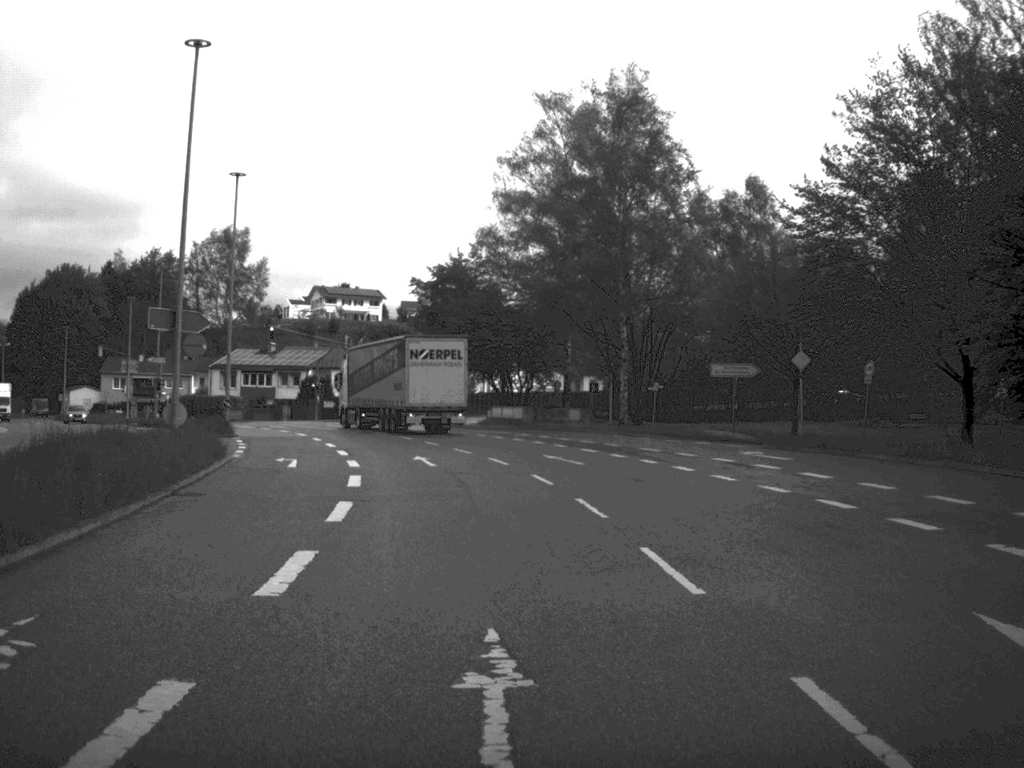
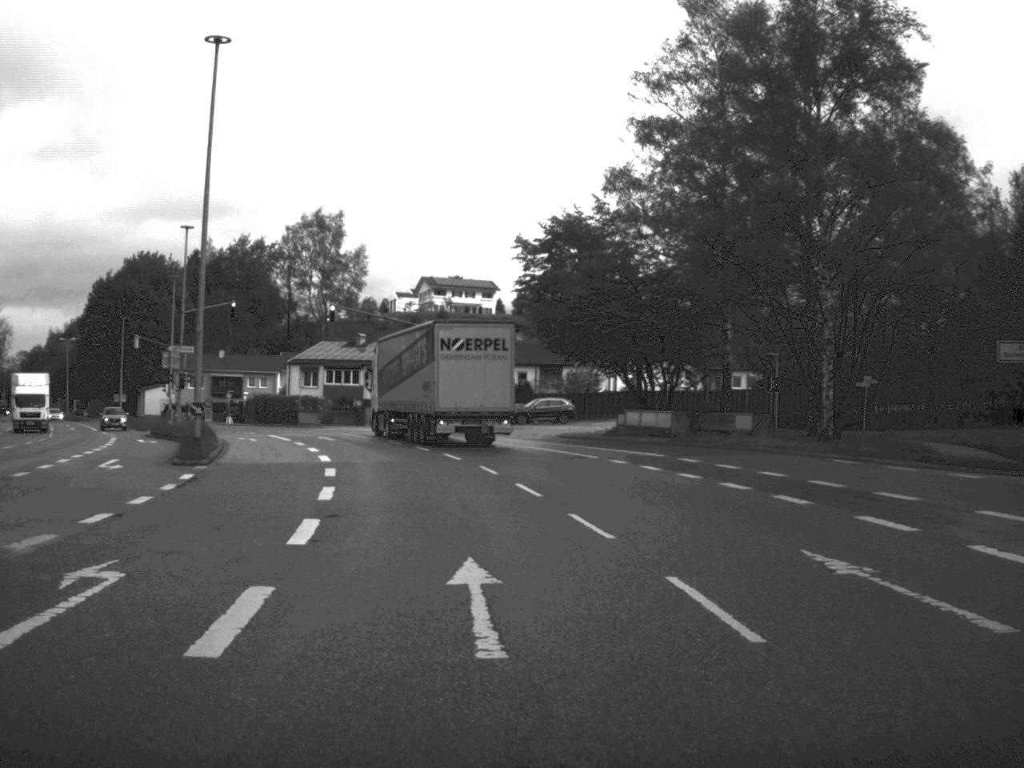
(-0.9, +20.2) m; -5°
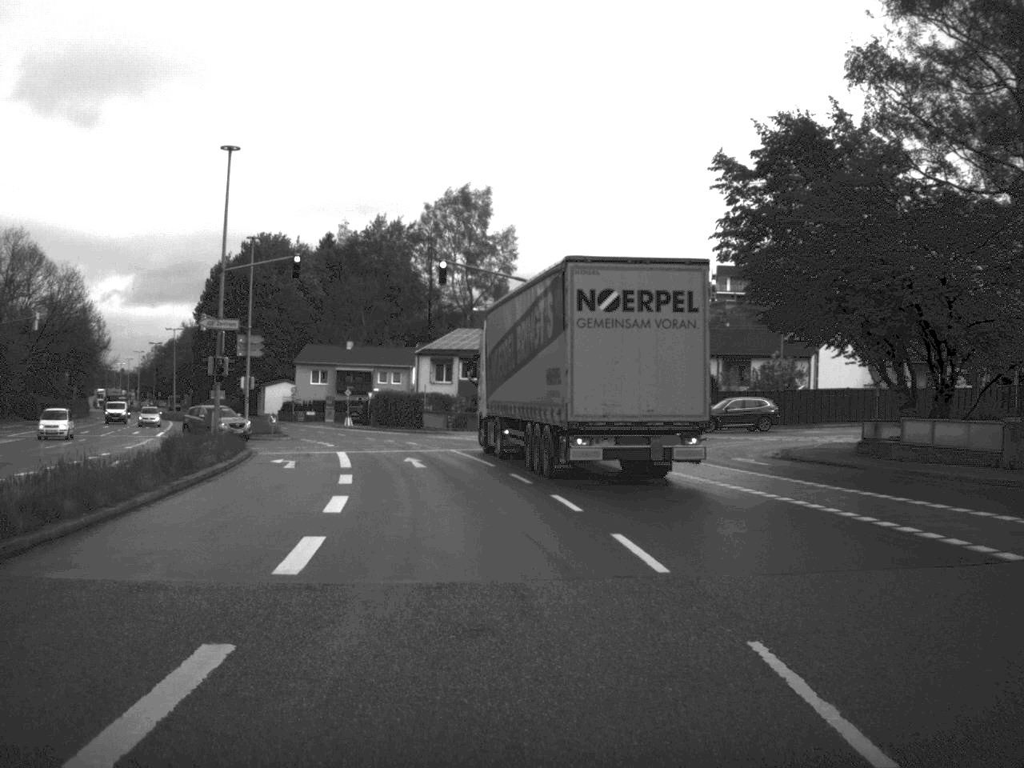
(-1.2, +20.1) m; -7°
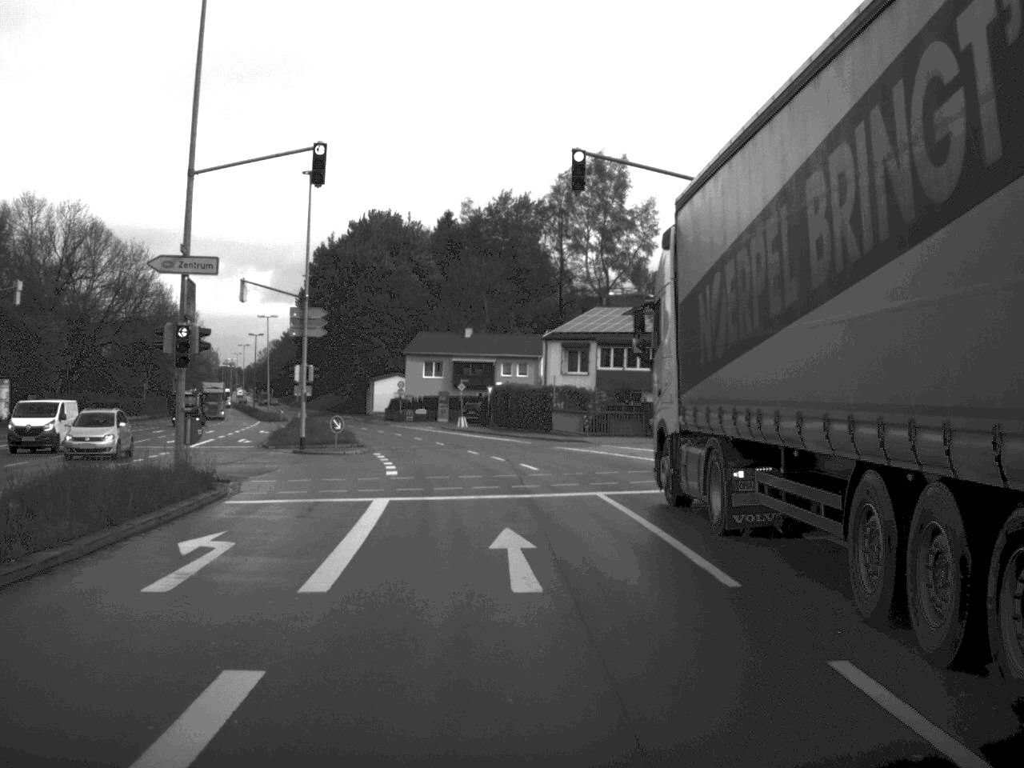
(-1.1, +18.8) m; -6°
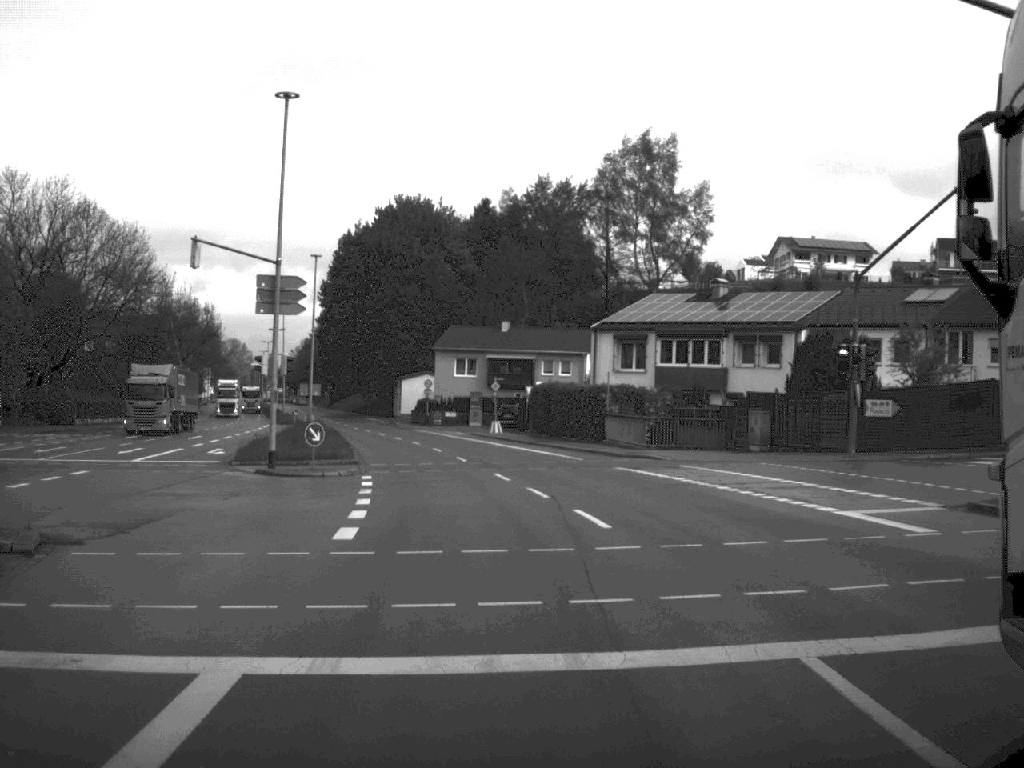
(-0.2, +12.5) m; -2°
